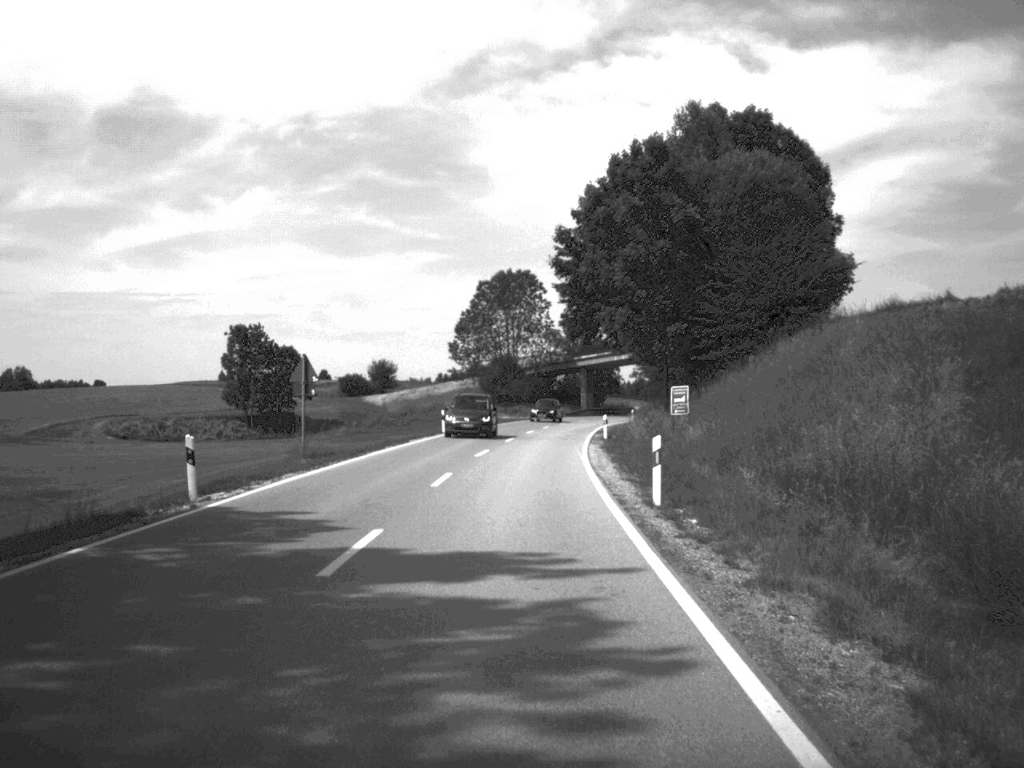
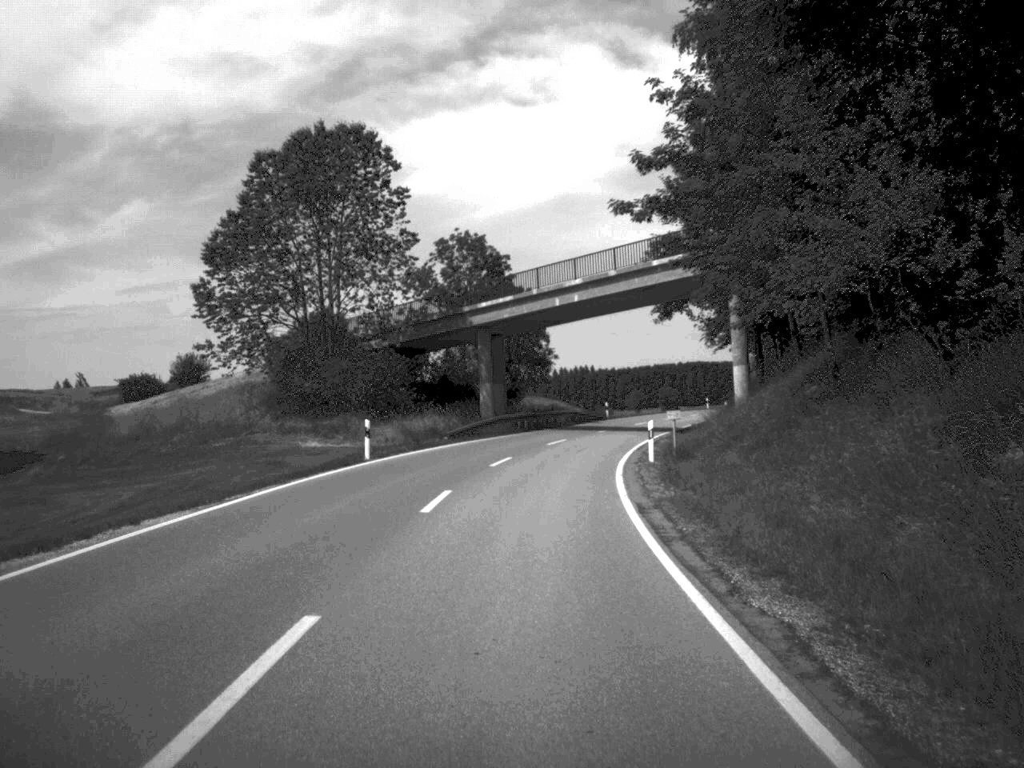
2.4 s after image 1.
(+2.1, +64.6) m; +5°
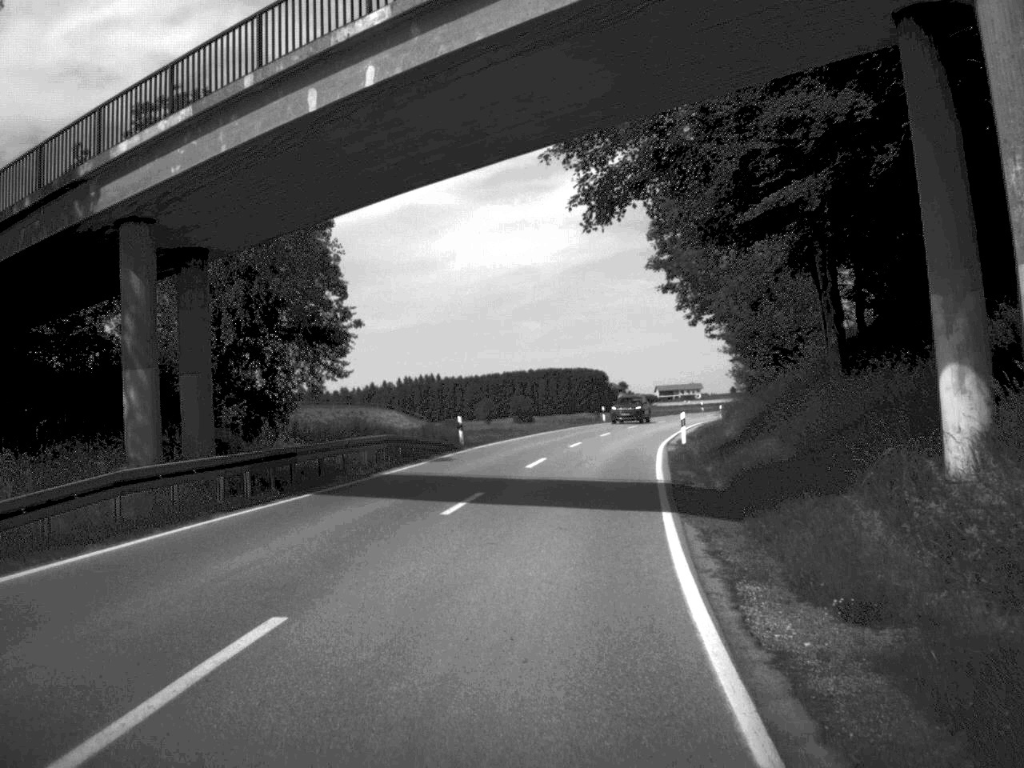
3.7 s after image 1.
(+2.0, +35.5) m; +7°
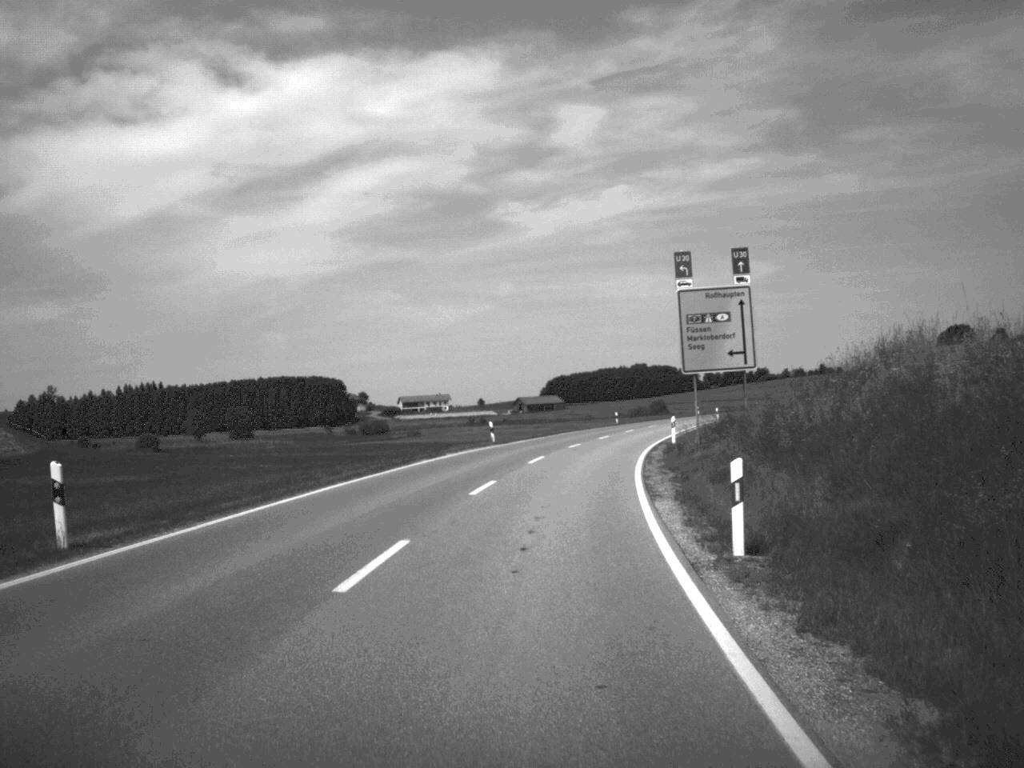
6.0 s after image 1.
(+6.9, +64.2) m; +11°
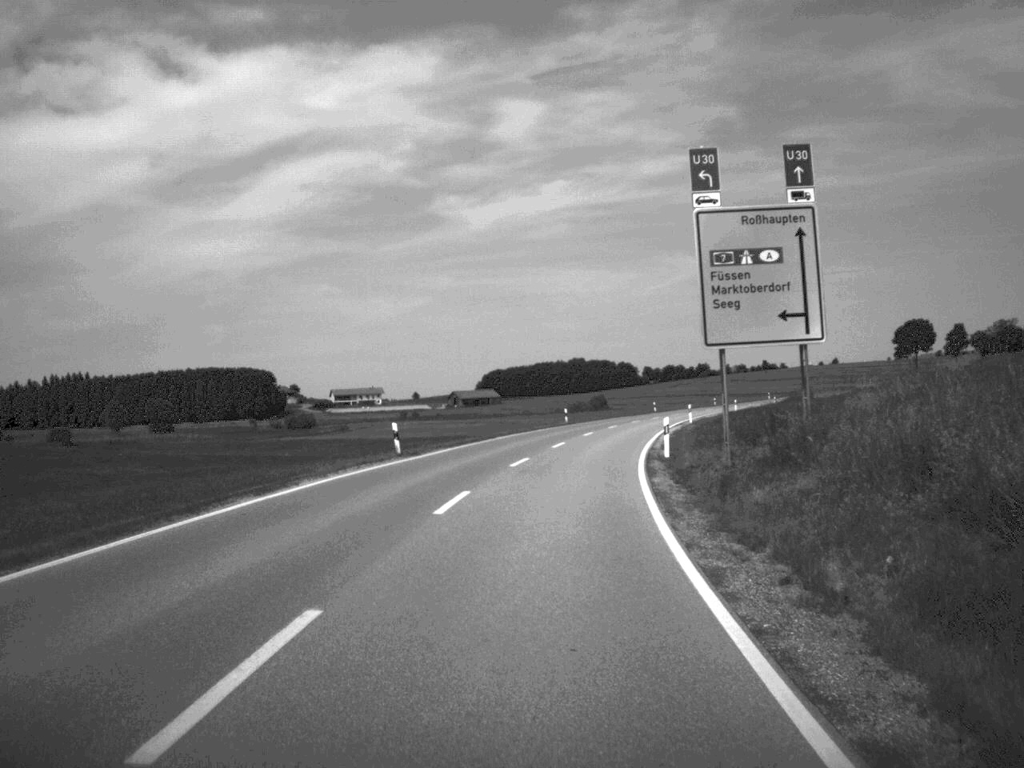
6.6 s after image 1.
(+0.4, +16.8) m; +3°
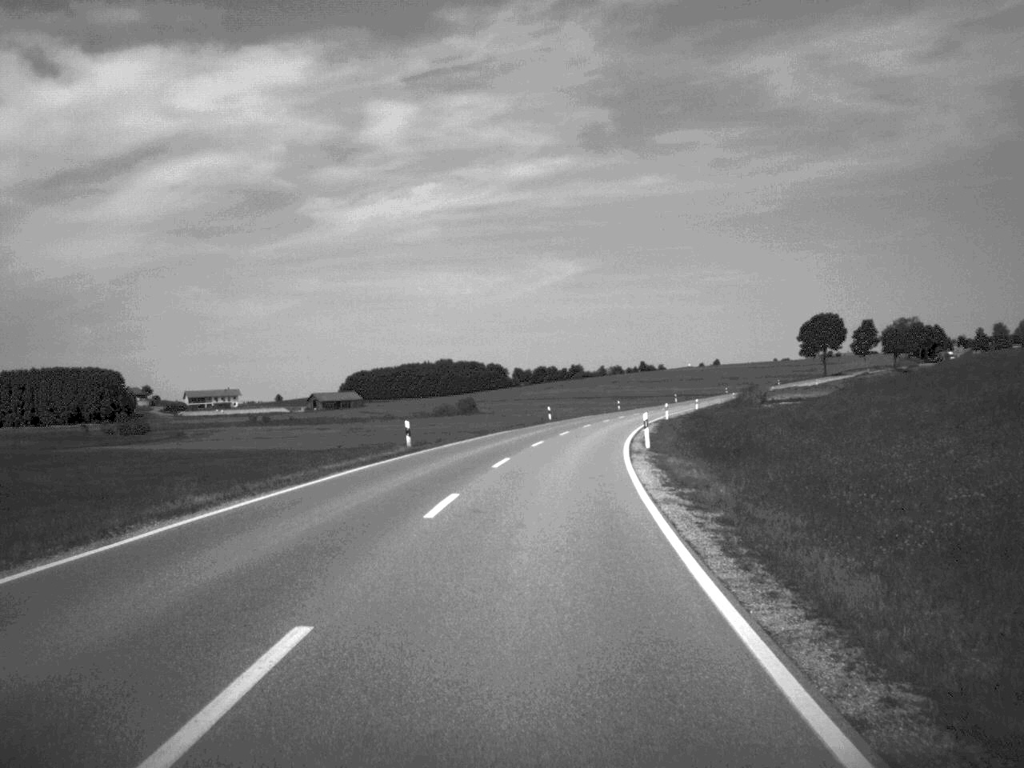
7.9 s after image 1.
(+1.9, +35.3) m; +6°
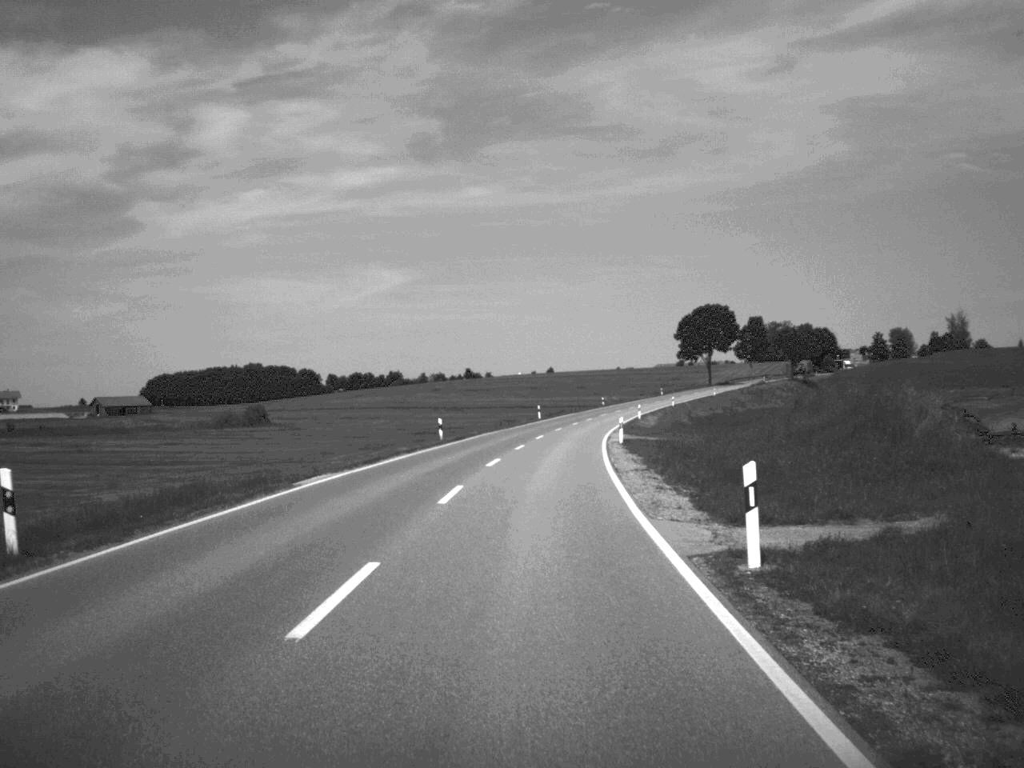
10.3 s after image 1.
(+4.8, +66.9) m; +8°
